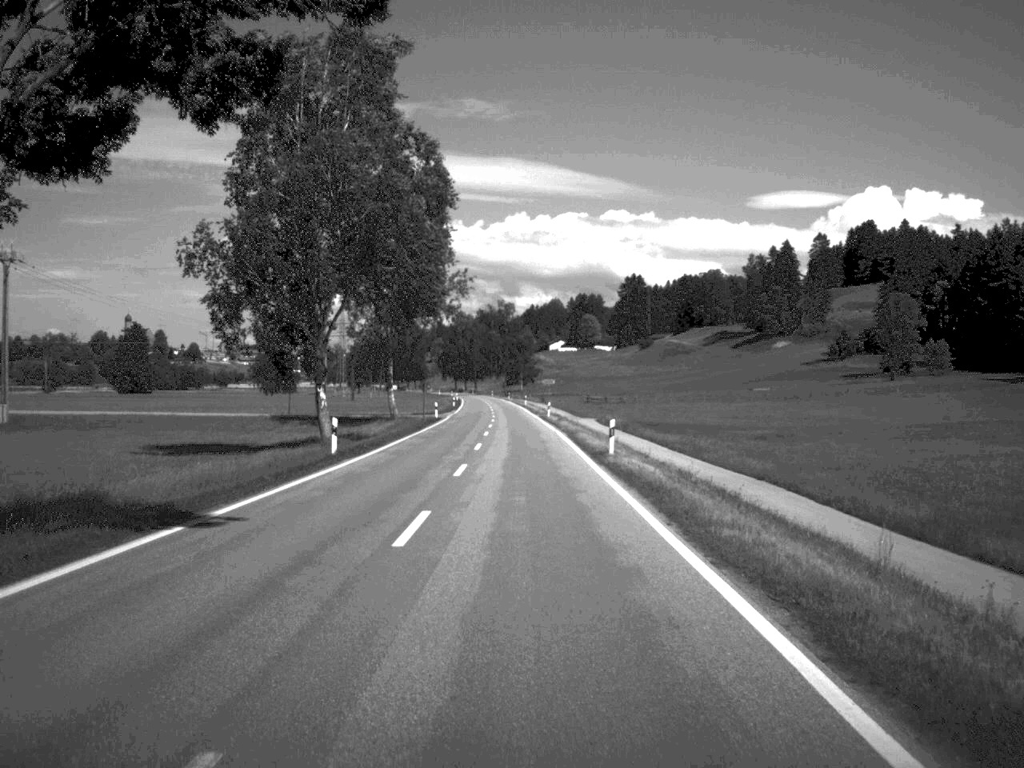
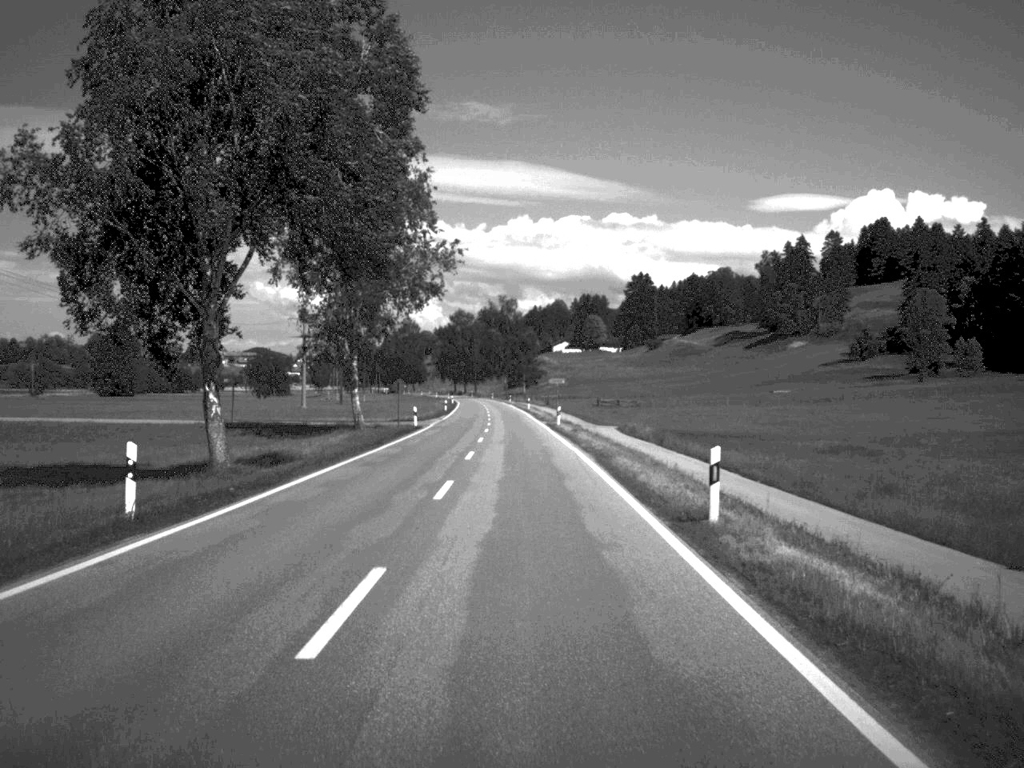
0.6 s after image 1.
(0.0, +17.5) m; 0°
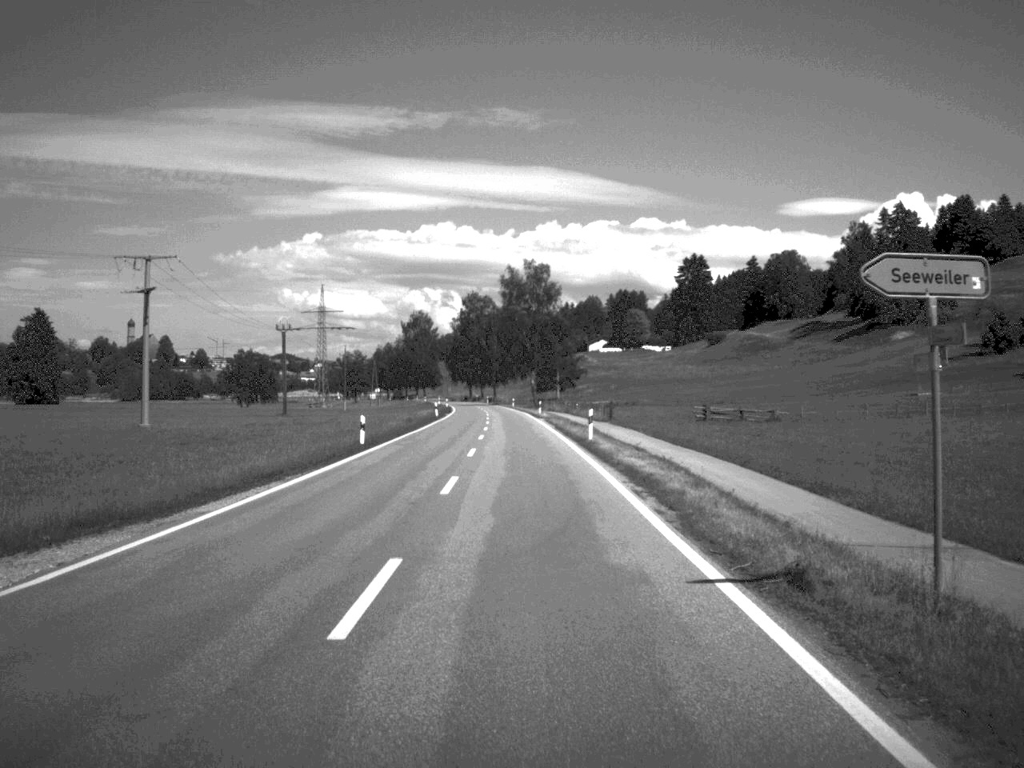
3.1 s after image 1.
(-0.9, +70.4) m; -2°
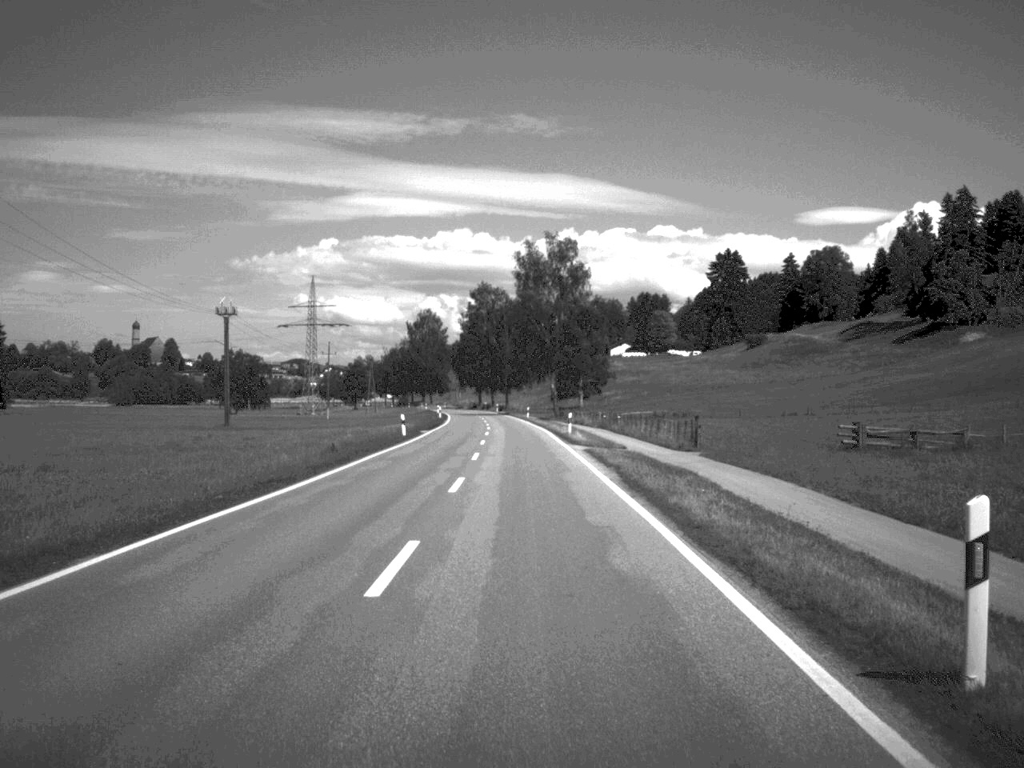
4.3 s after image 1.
(-0.2, +33.8) m; -1°
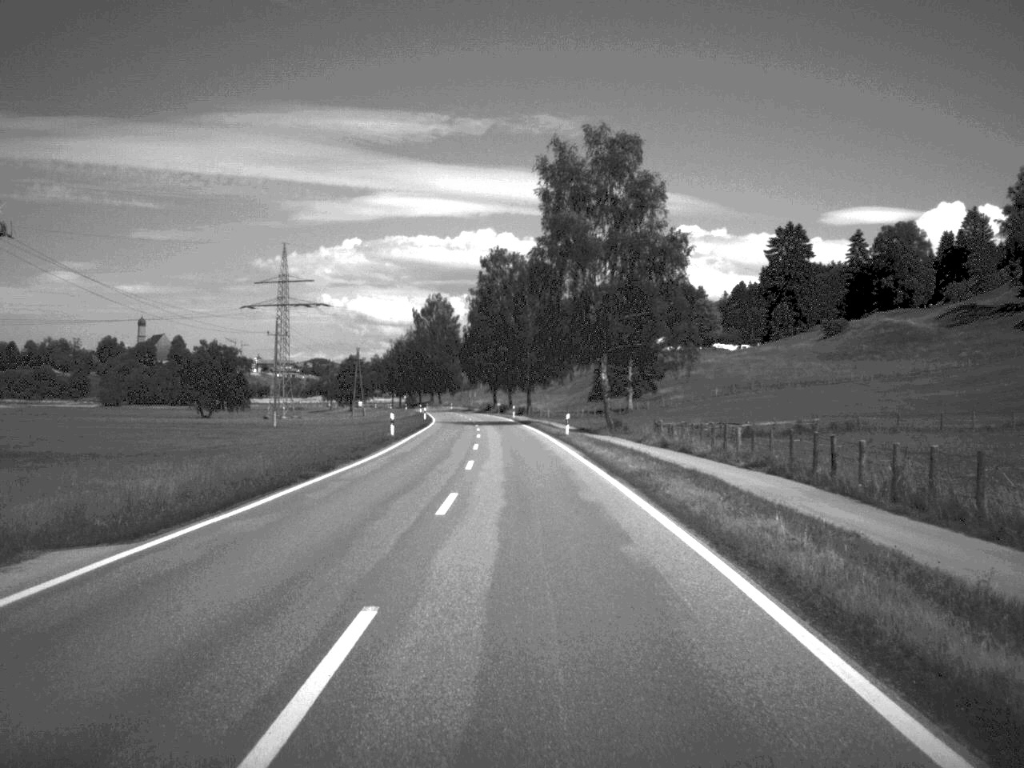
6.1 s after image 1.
(-0.6, +52.1) m; -1°
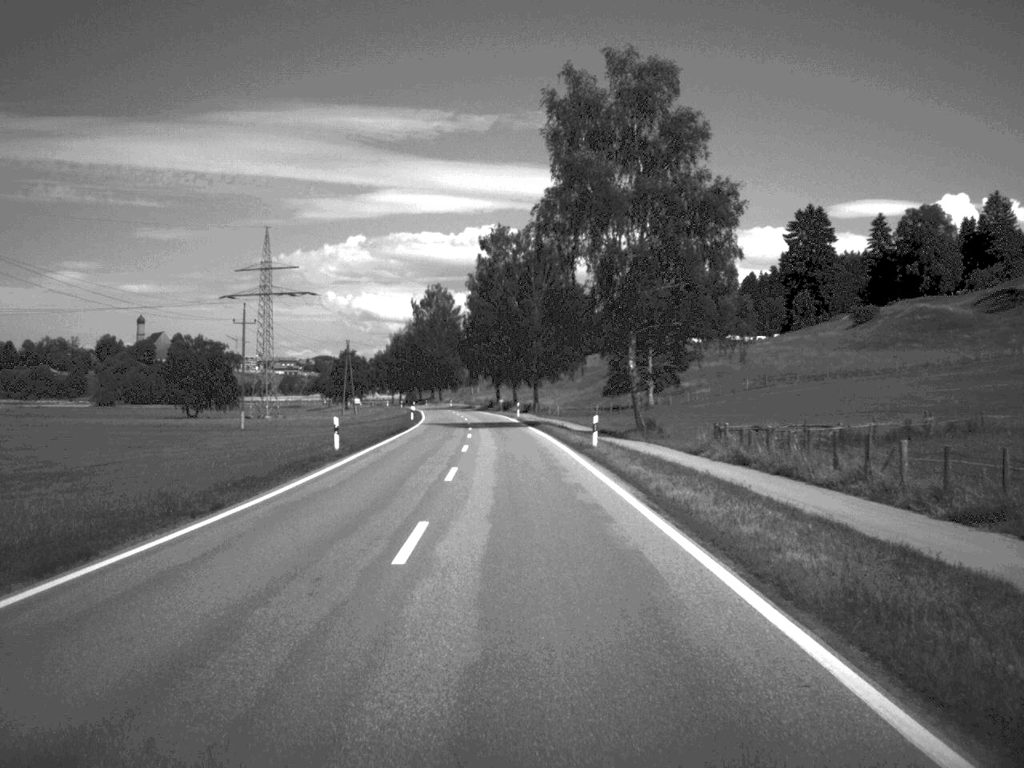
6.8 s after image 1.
(0.0, +17.0) m; 0°
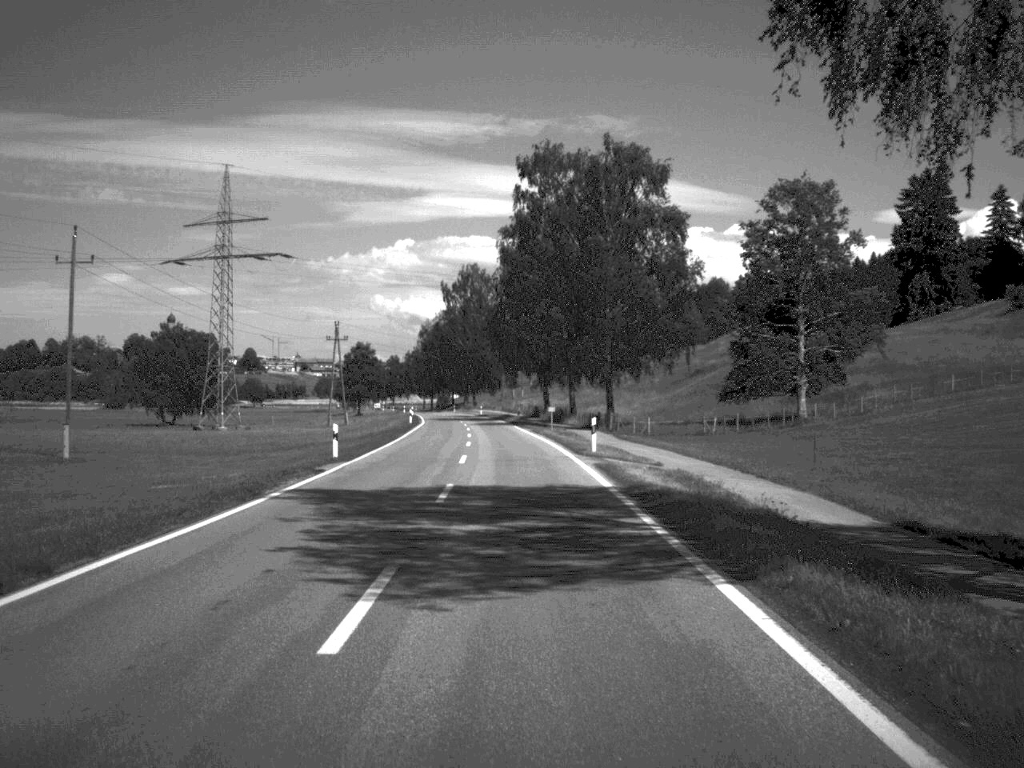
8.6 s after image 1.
(-1.1, +51.6) m; -2°
